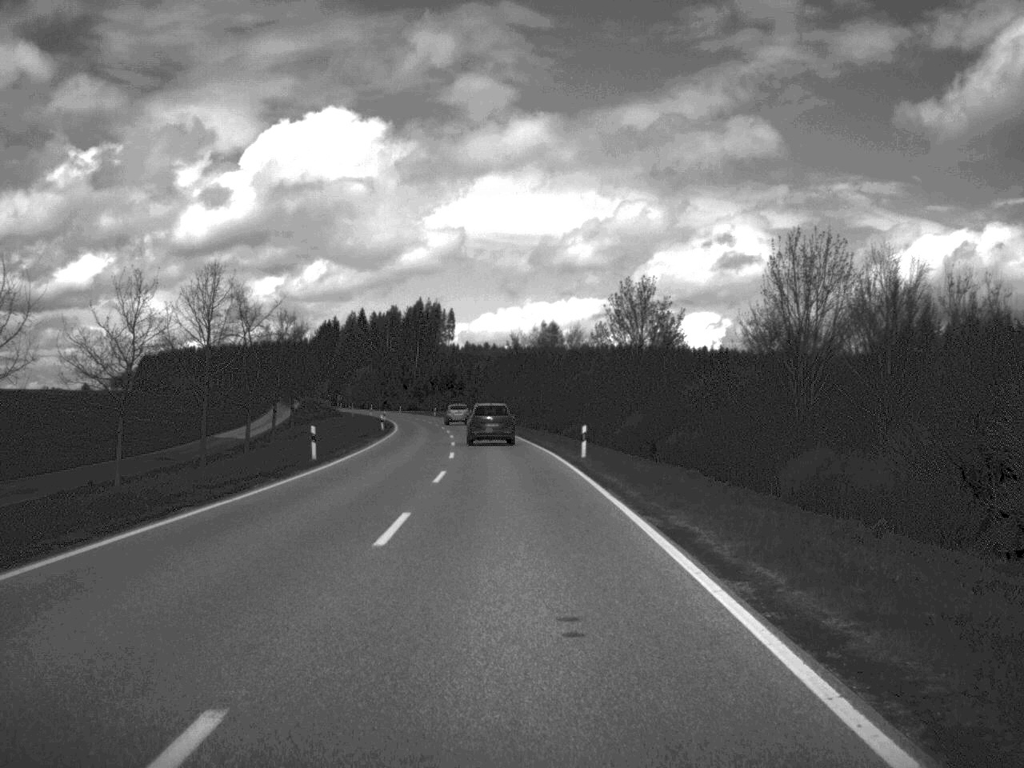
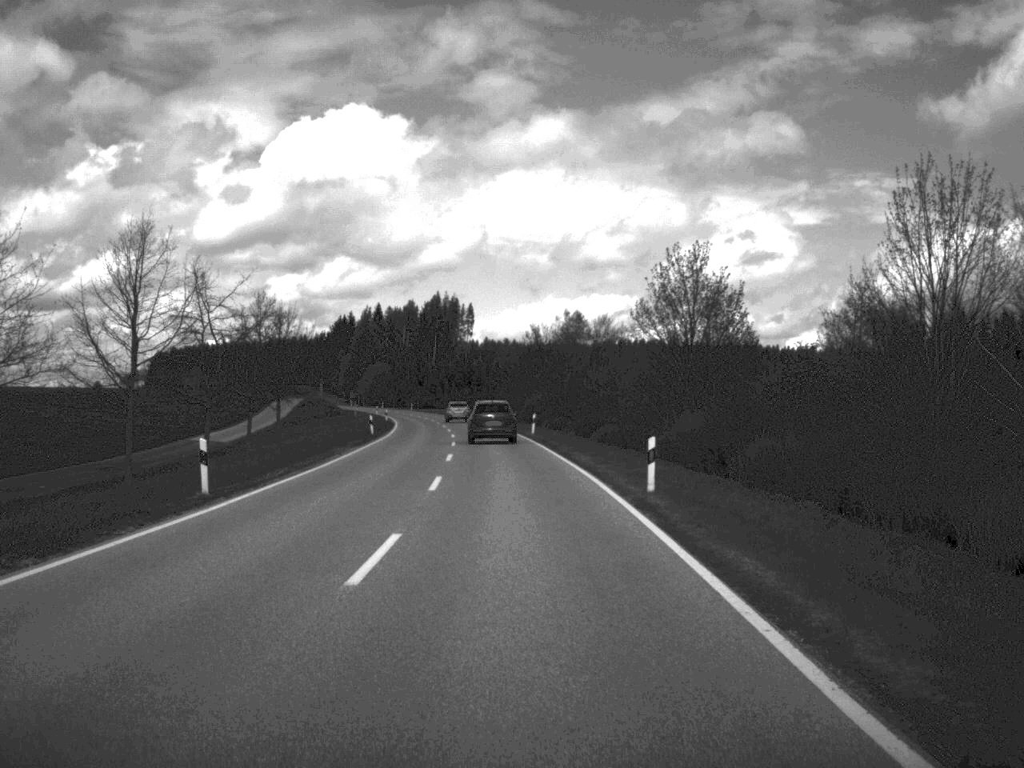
(-0.1, +14.6) m; -1°
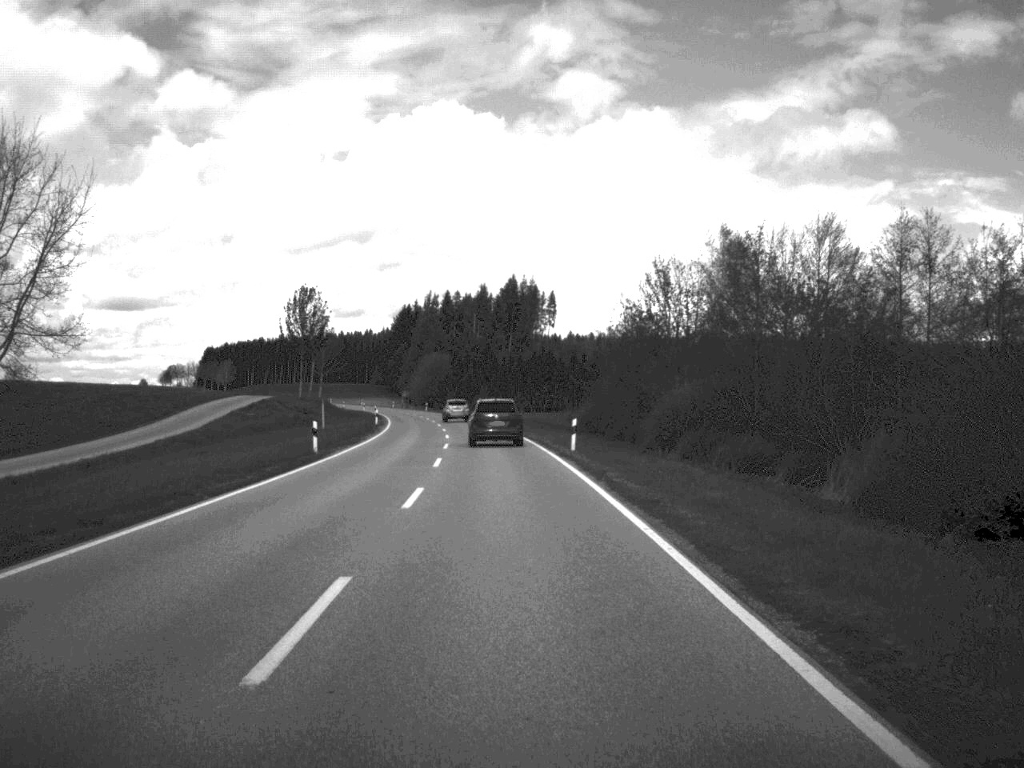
(-2.1, +62.3) m; -4°
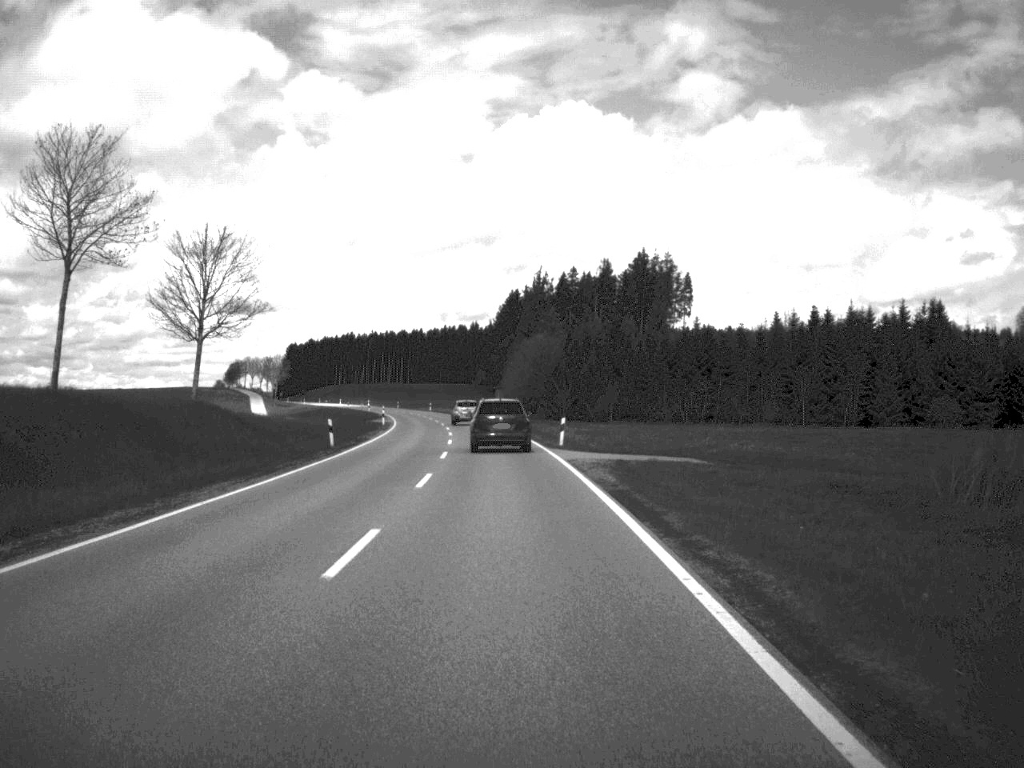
(-3.6, +77.1) m; -6°
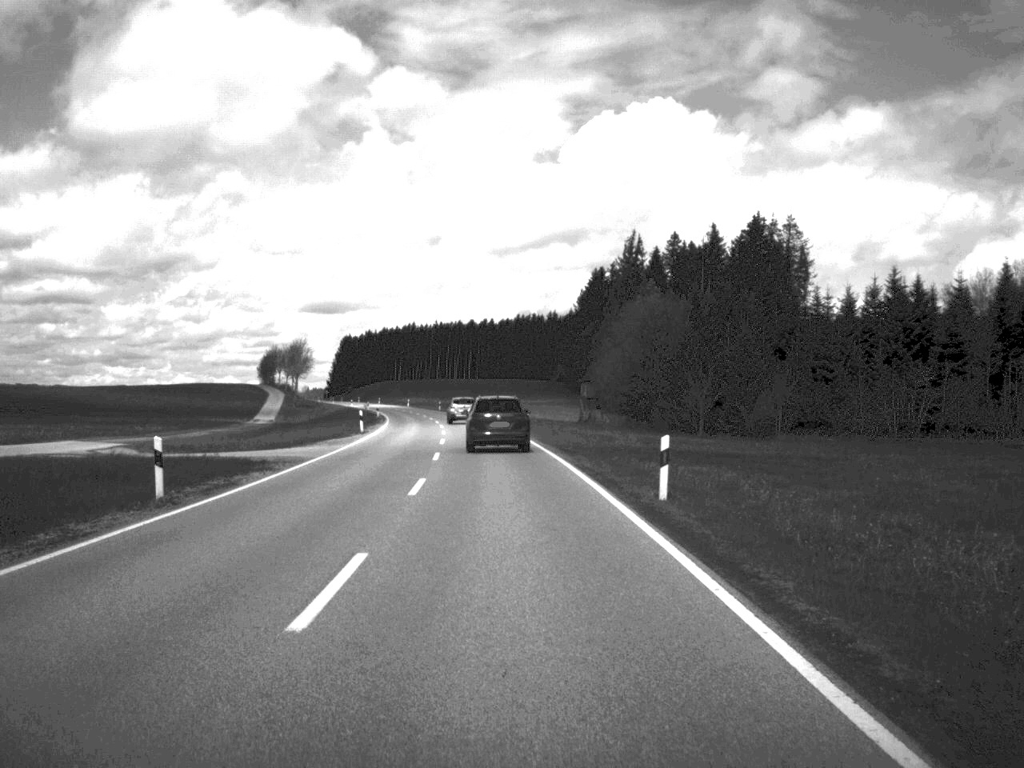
(-2.1, +60.7) m; -4°
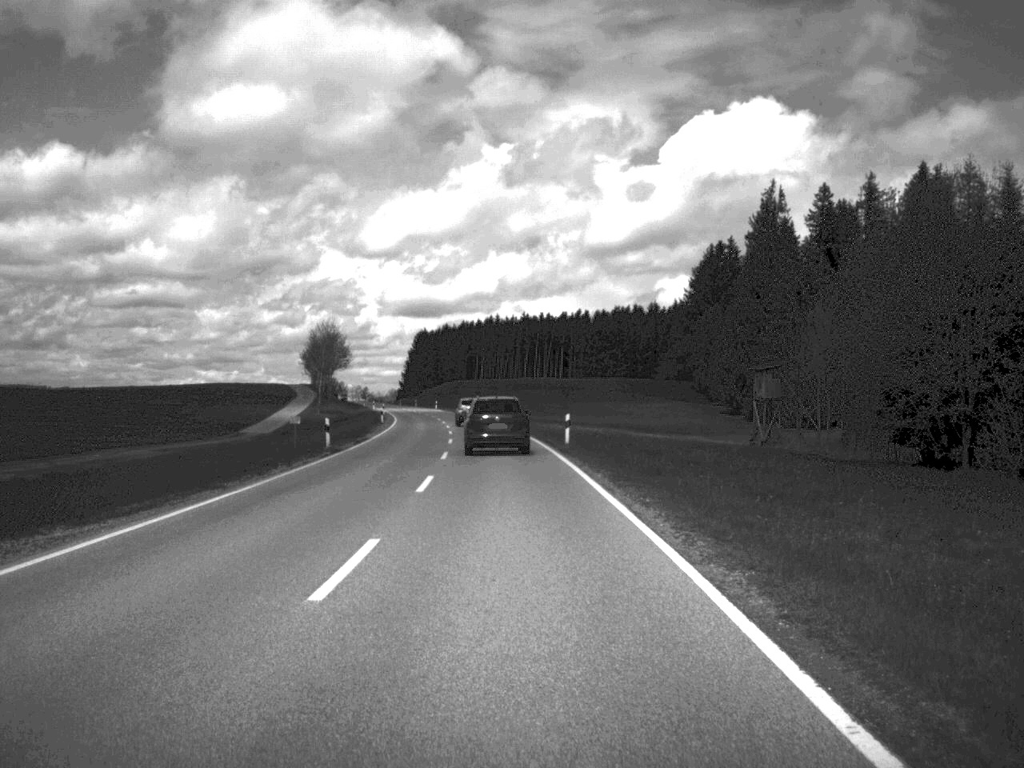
(-2.1, +57.2) m; -4°
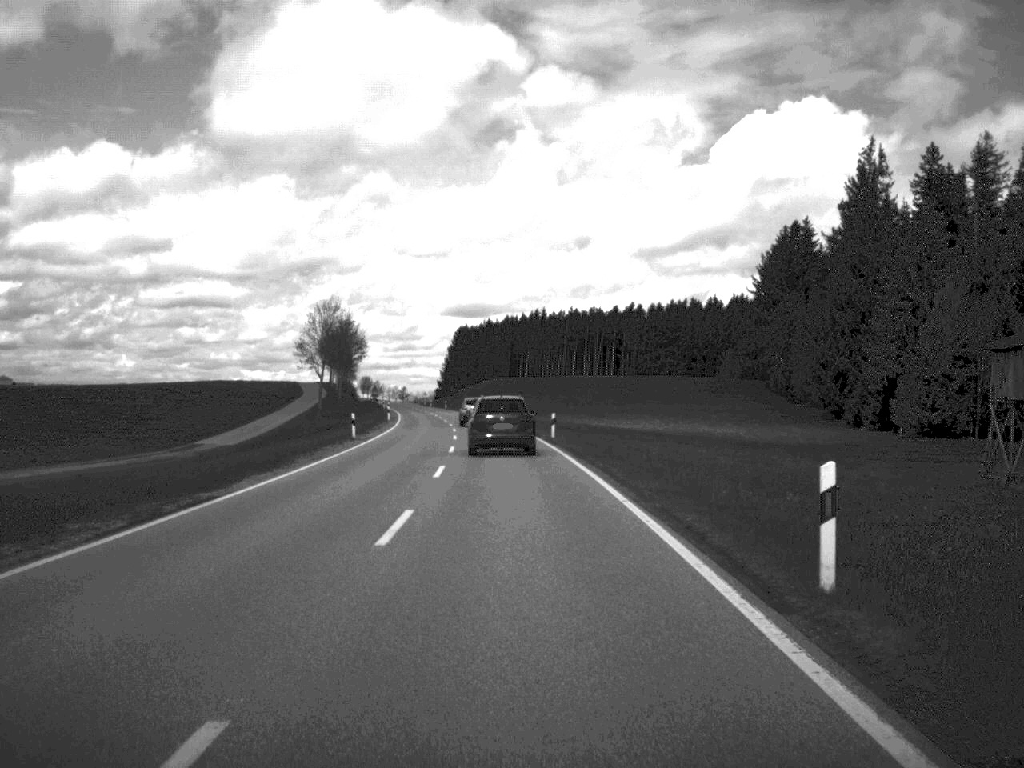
(-0.6, +31.4) m; -2°
